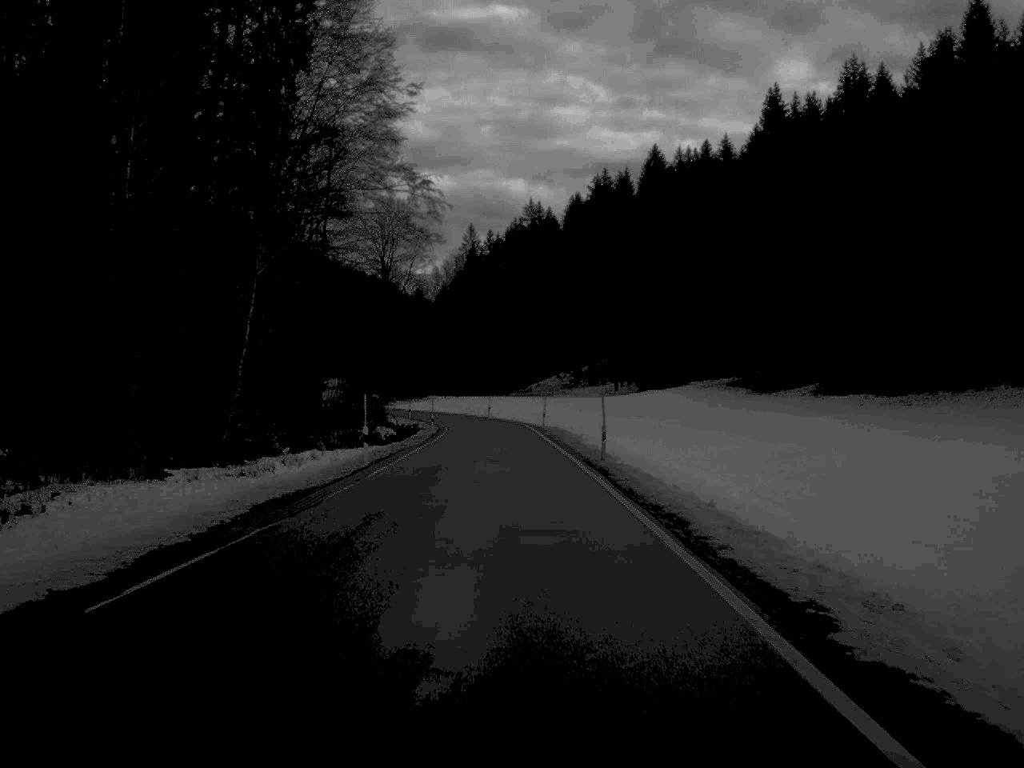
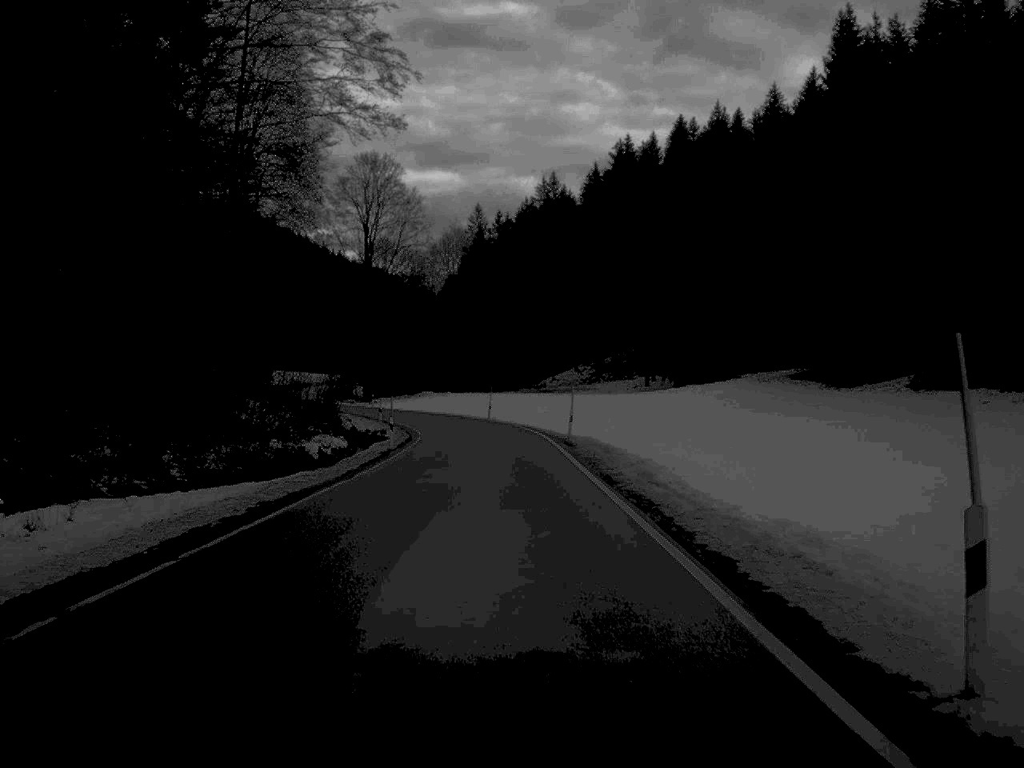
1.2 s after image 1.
(-0.1, +28.3) m; -1°
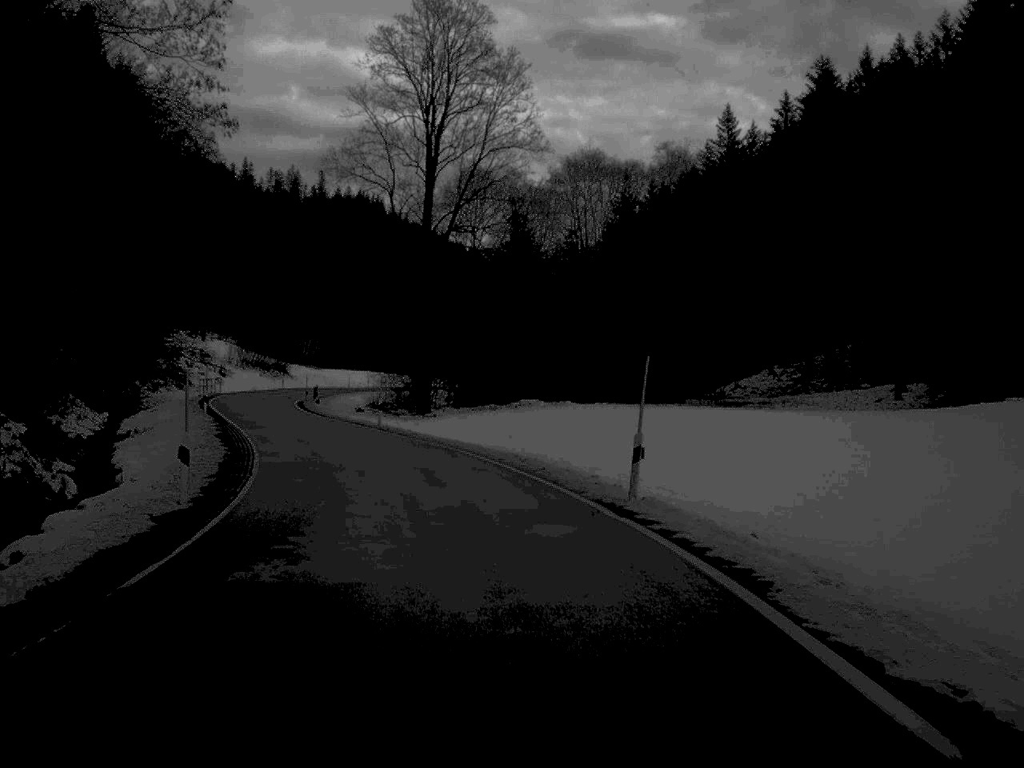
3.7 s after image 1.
(-1.6, +57.3) m; -7°
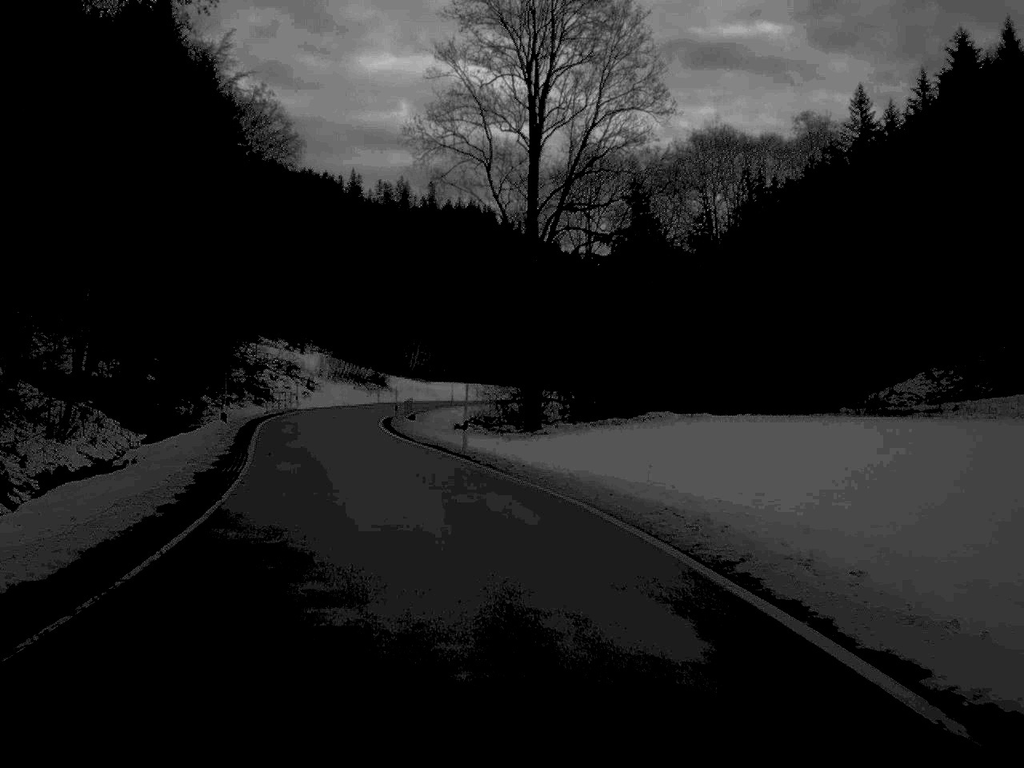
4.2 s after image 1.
(-0.6, +13.2) m; -5°
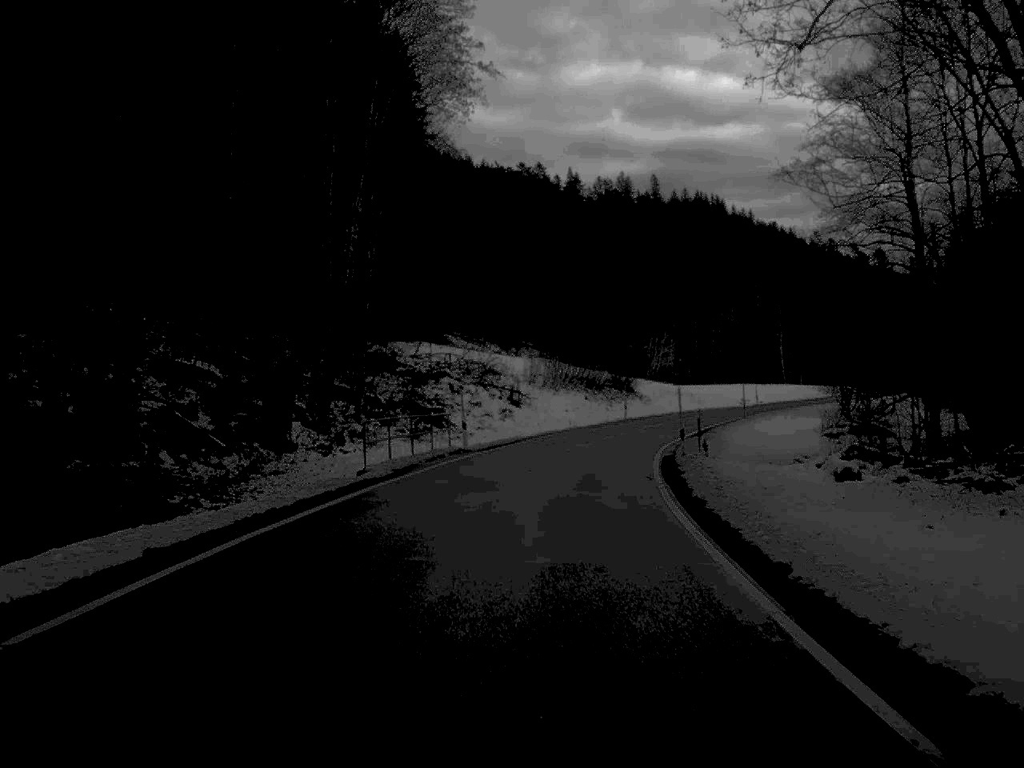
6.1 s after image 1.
(-5.4, +42.3) m; -10°
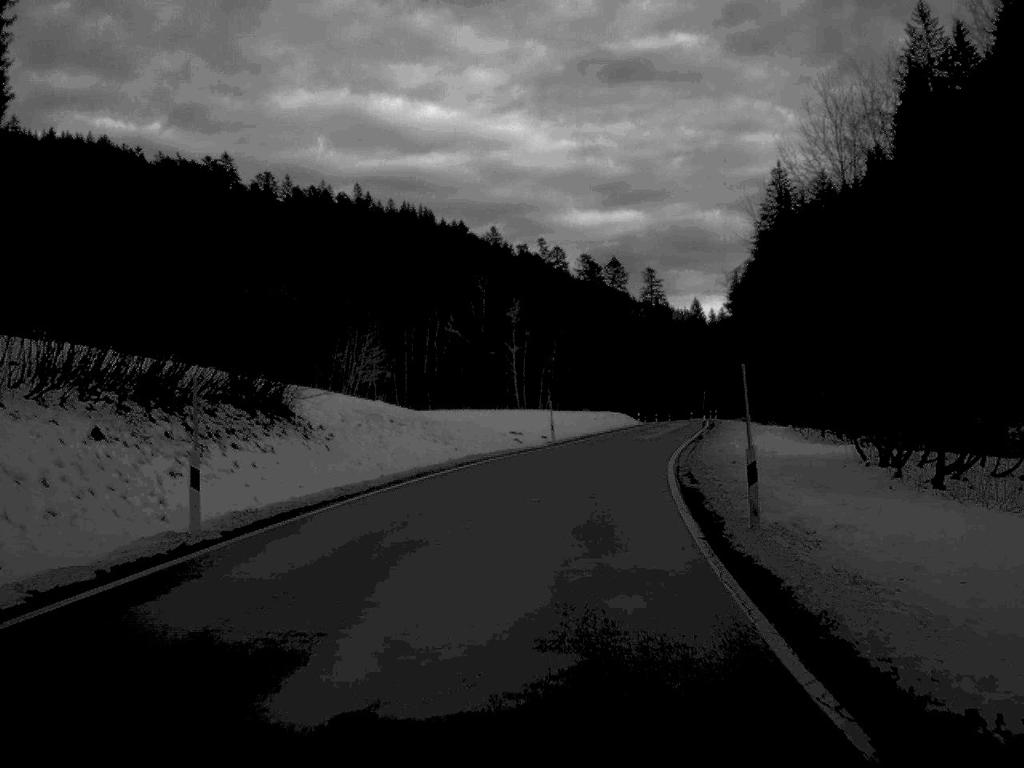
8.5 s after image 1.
(+5.8, +54.6) m; +14°
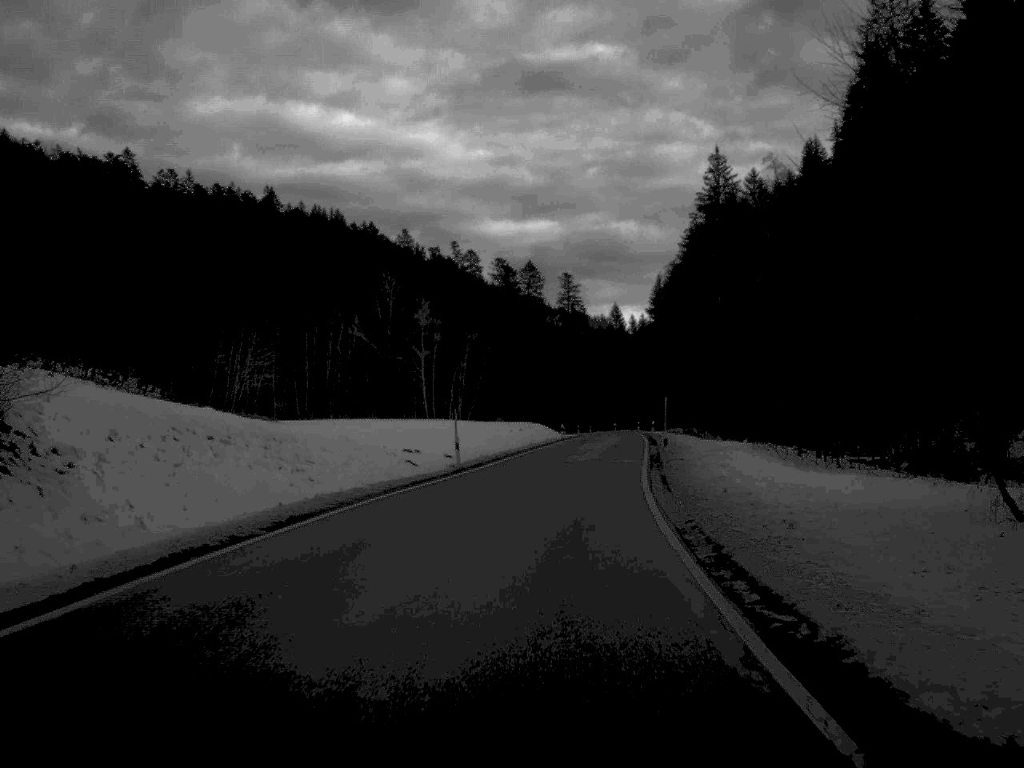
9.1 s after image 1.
(+0.5, +15.0) m; +4°
